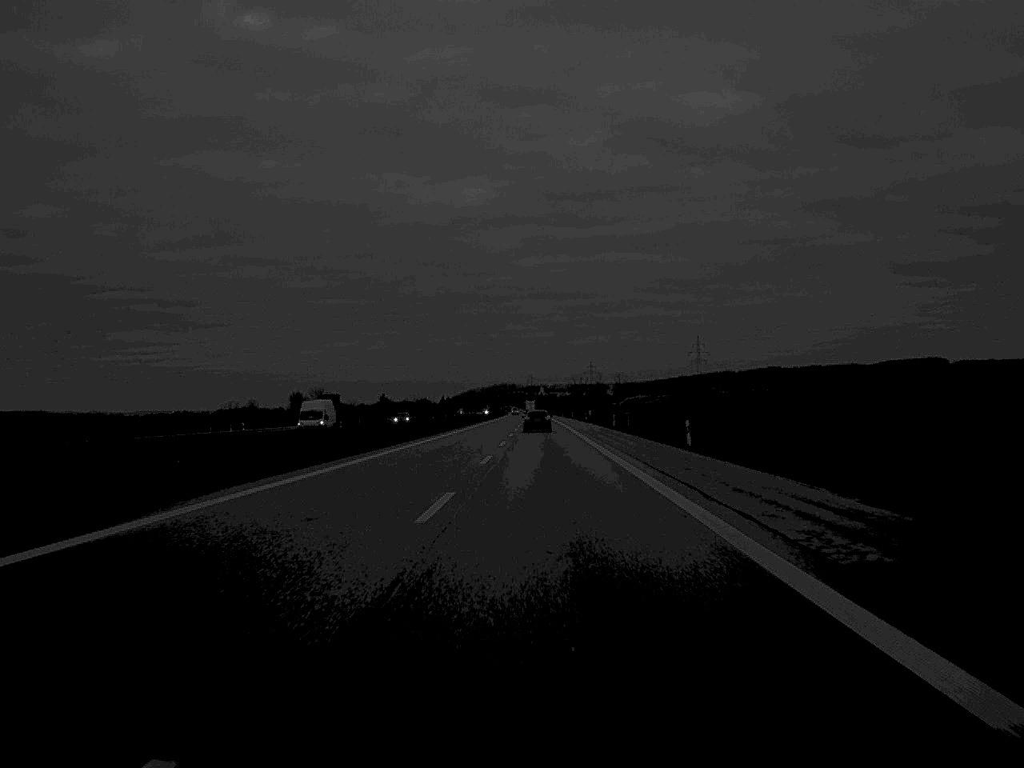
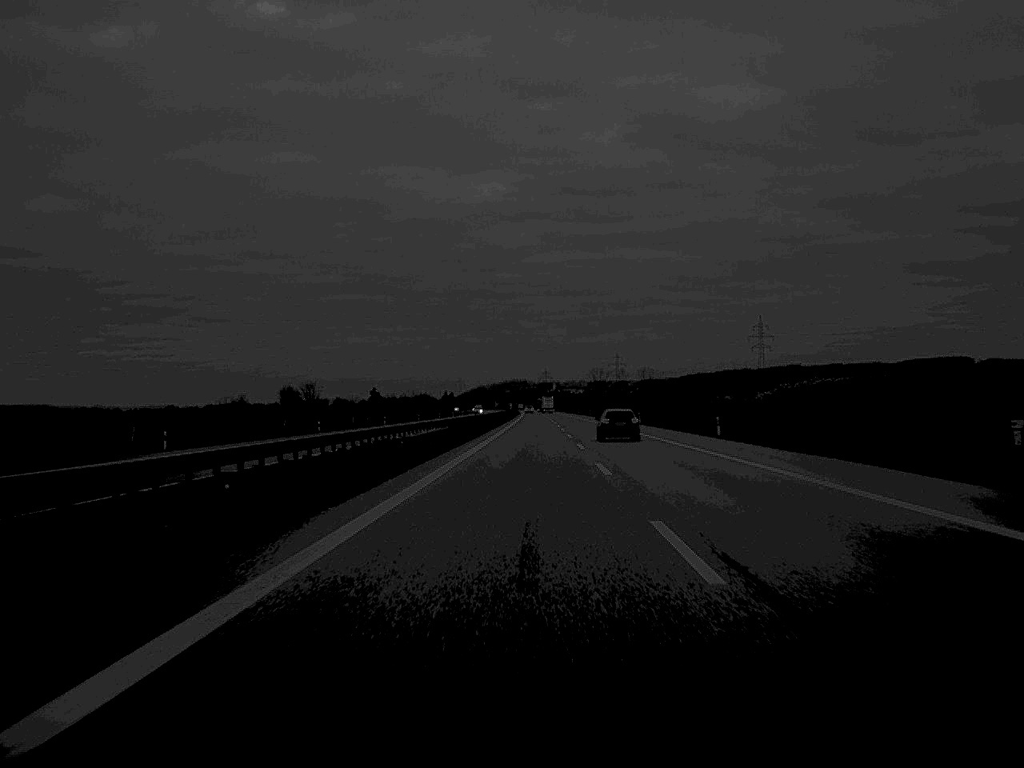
(-2.1, +132.3) m; 0°
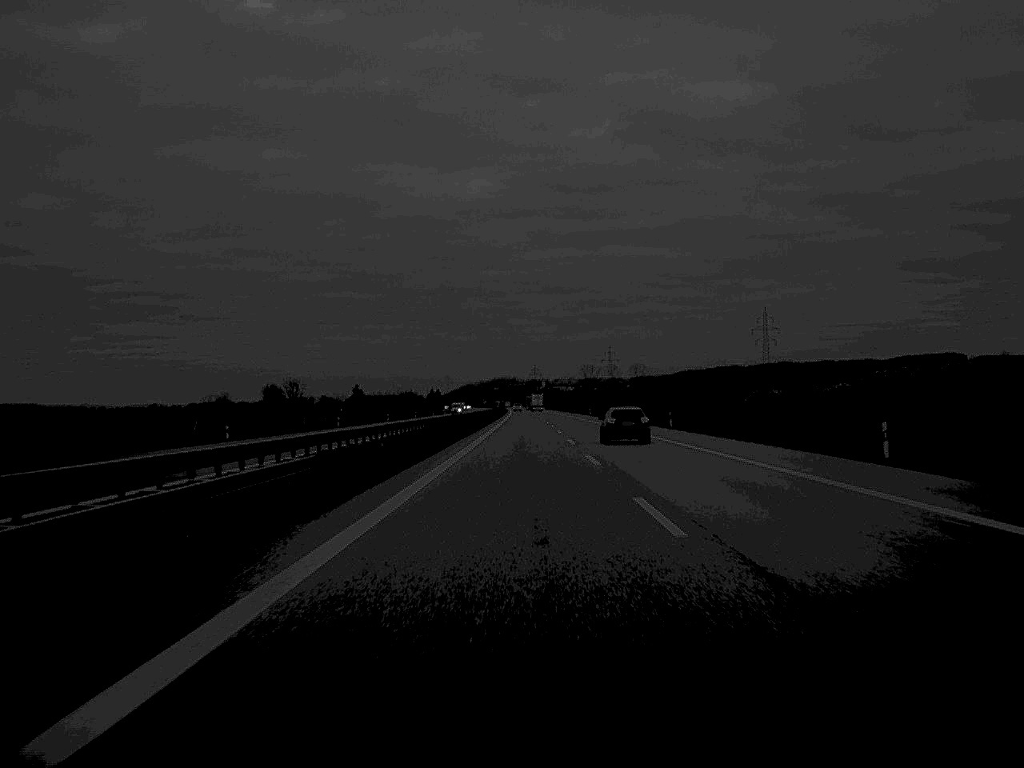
(+0.1, +32.1) m; 0°
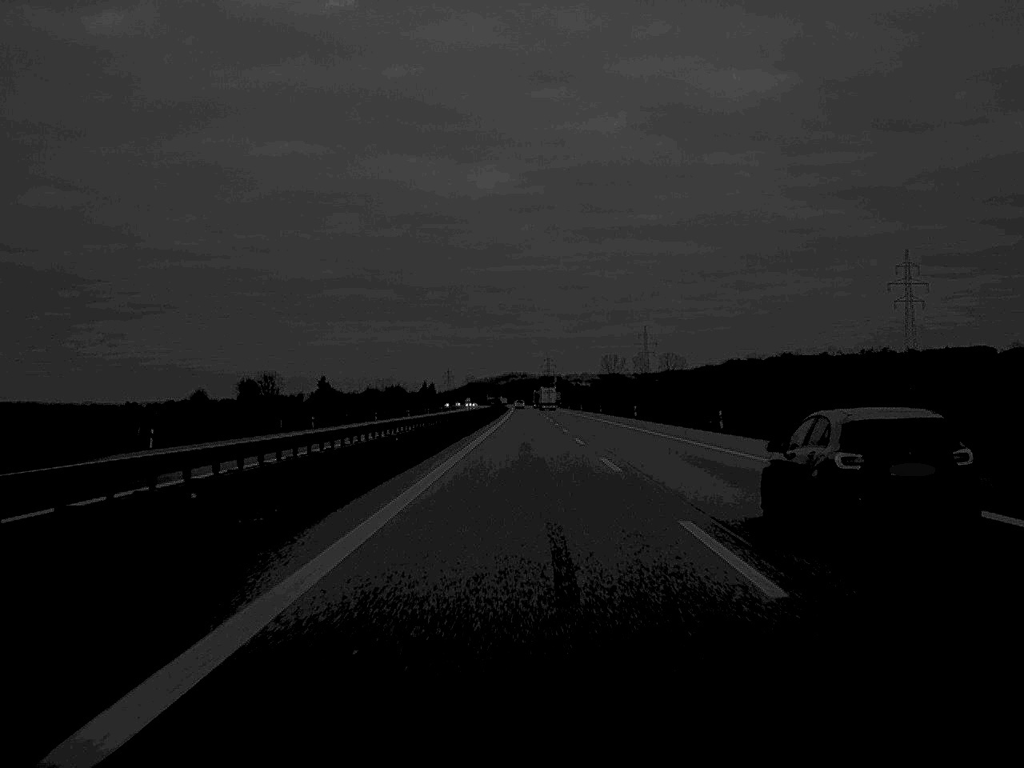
(-0.7, +165.6) m; -1°
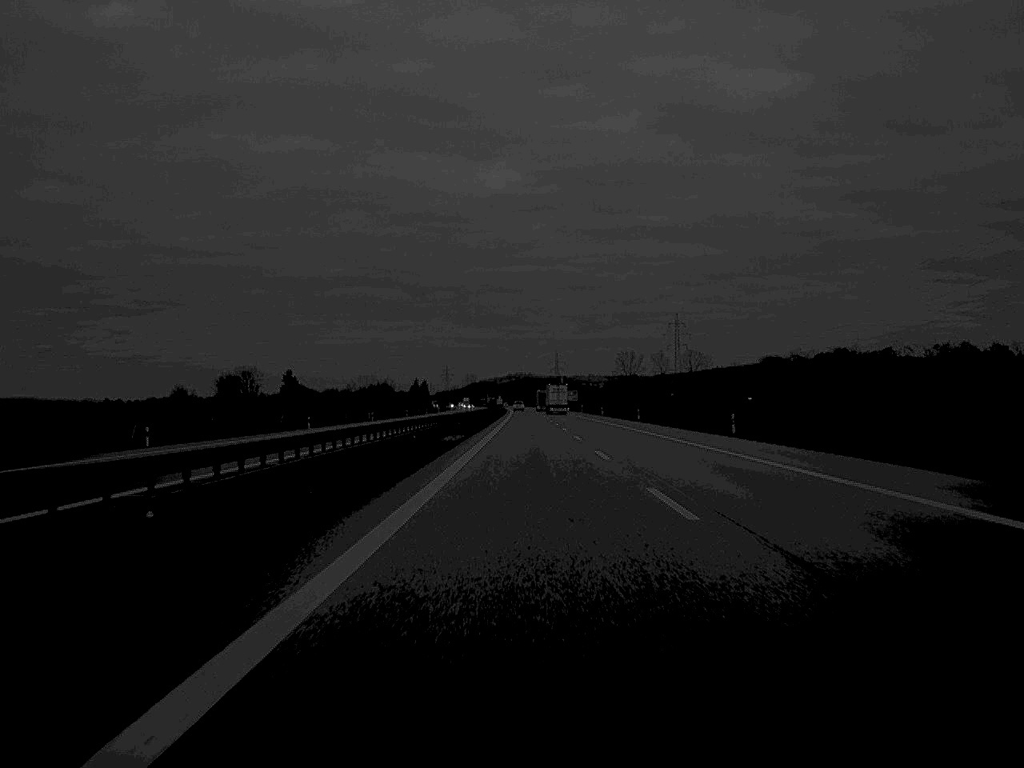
(-0.2, +100.1) m; 0°
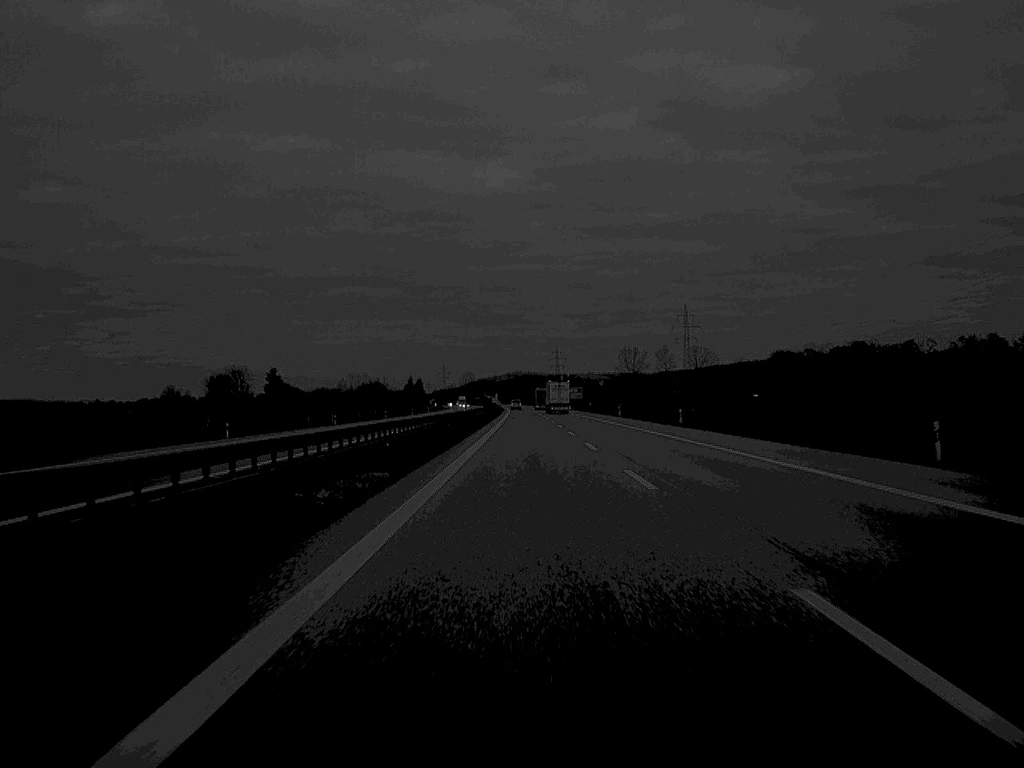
(0.0, +30.7) m; 0°
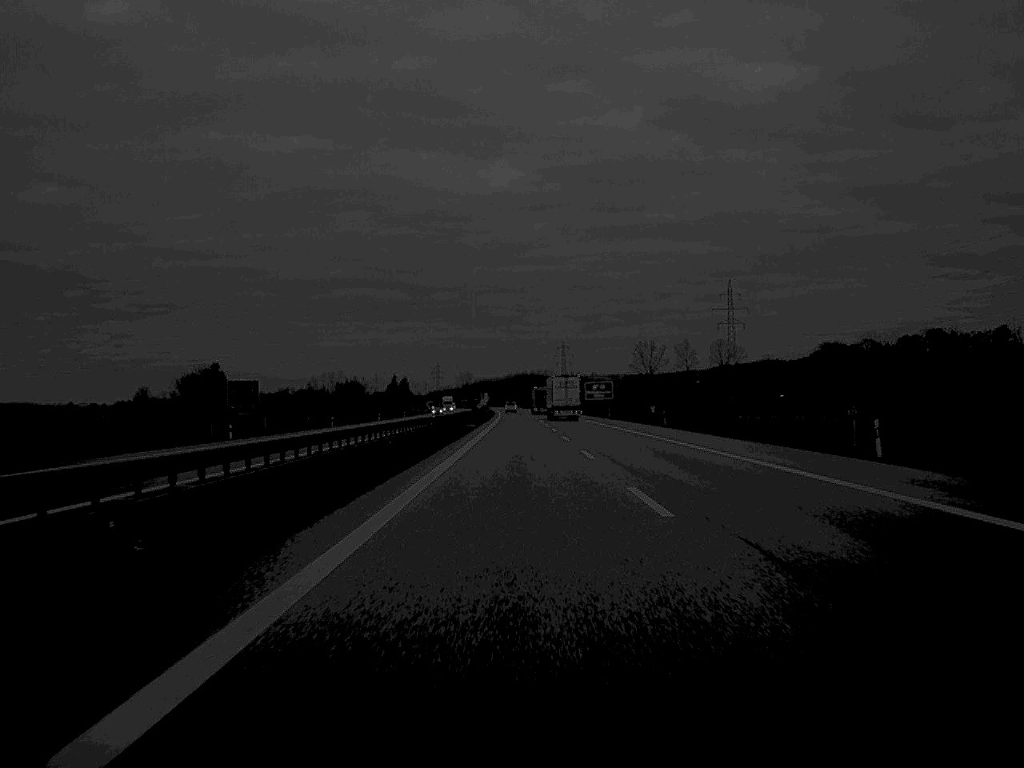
(-0.1, +94.4) m; 0°
